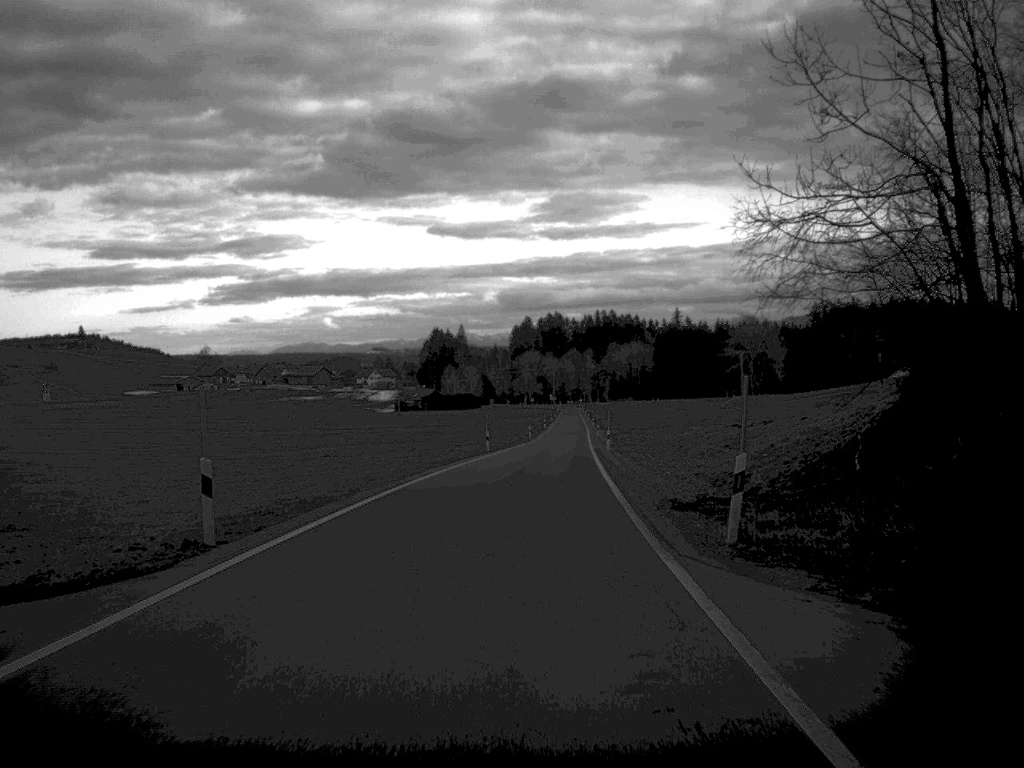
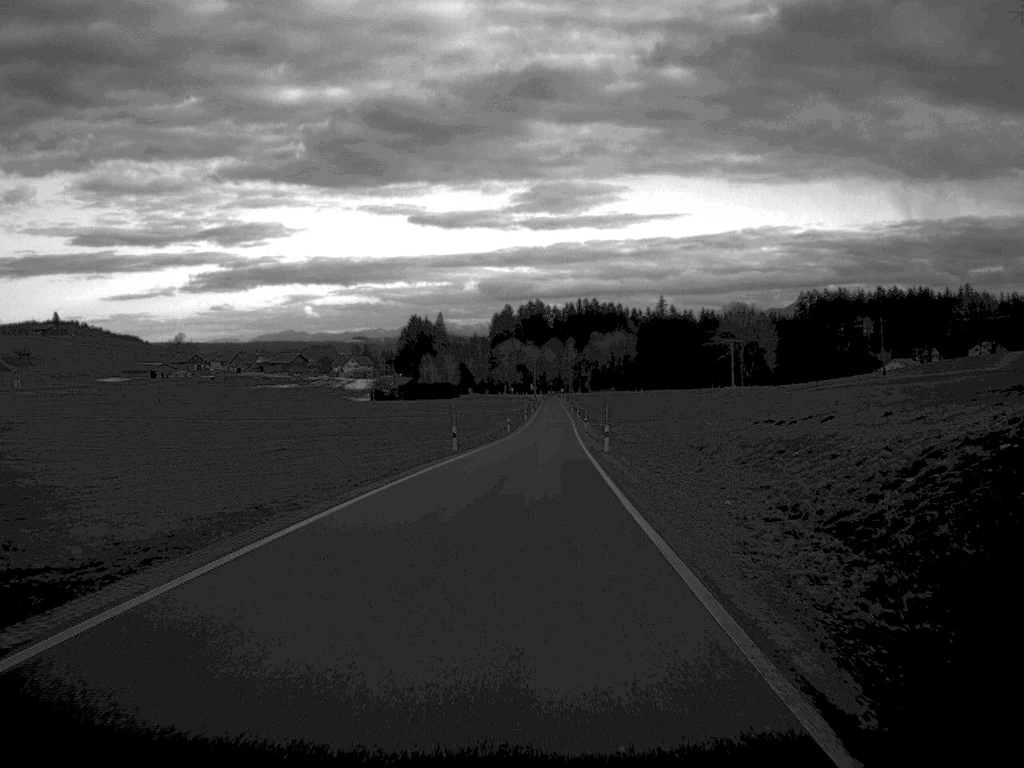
(+0.1, +13.5) m; +1°
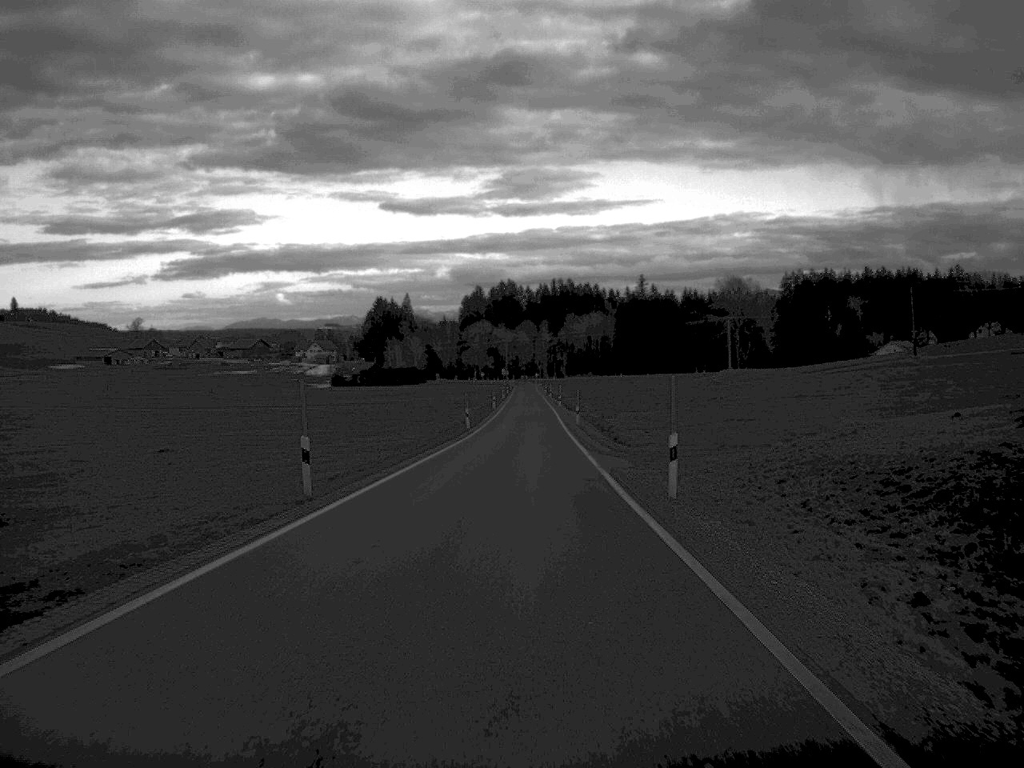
(+0.3, +30.3) m; +1°
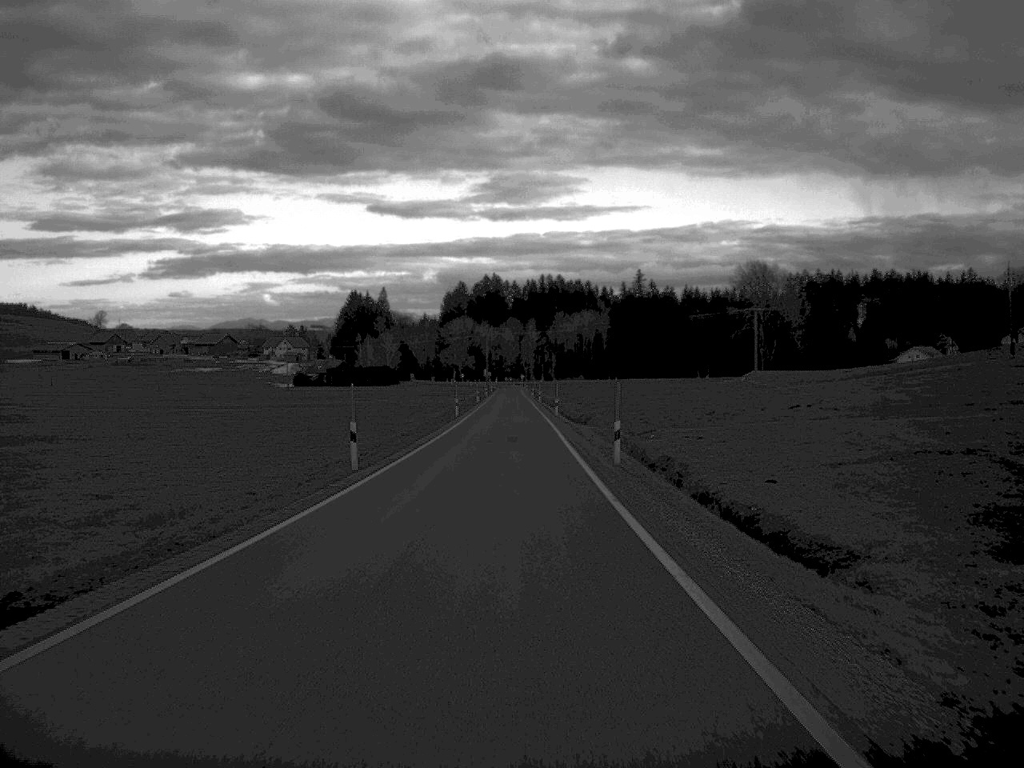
(+0.4, +41.4) m; +1°
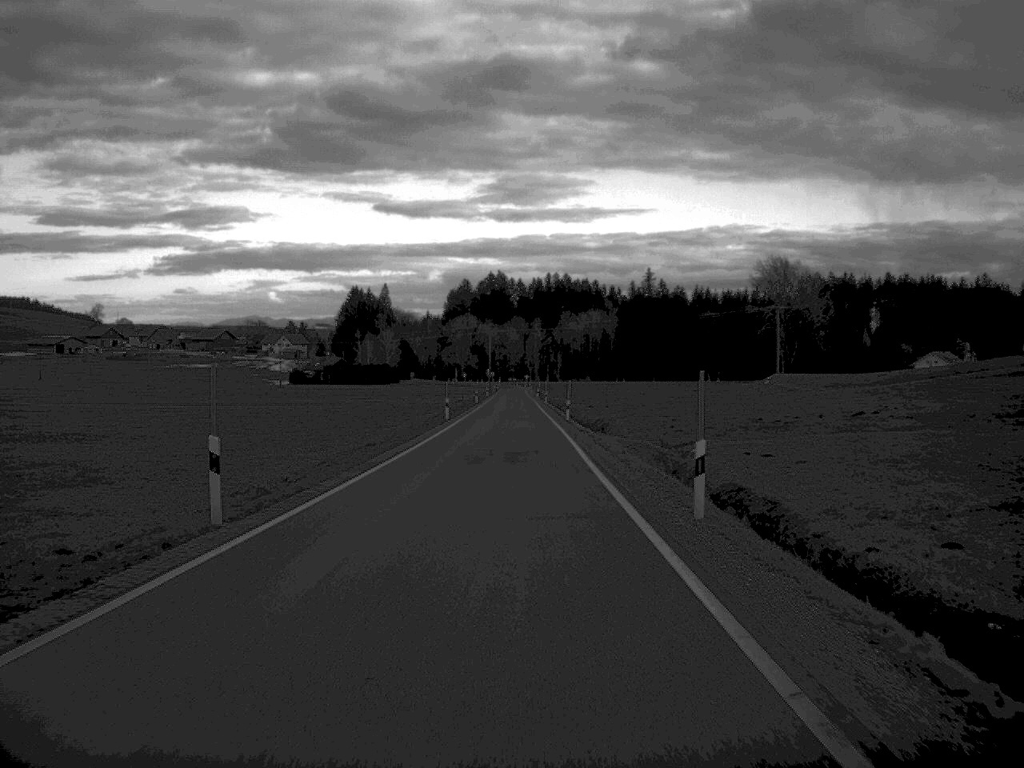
(0.0, +13.6) m; 0°
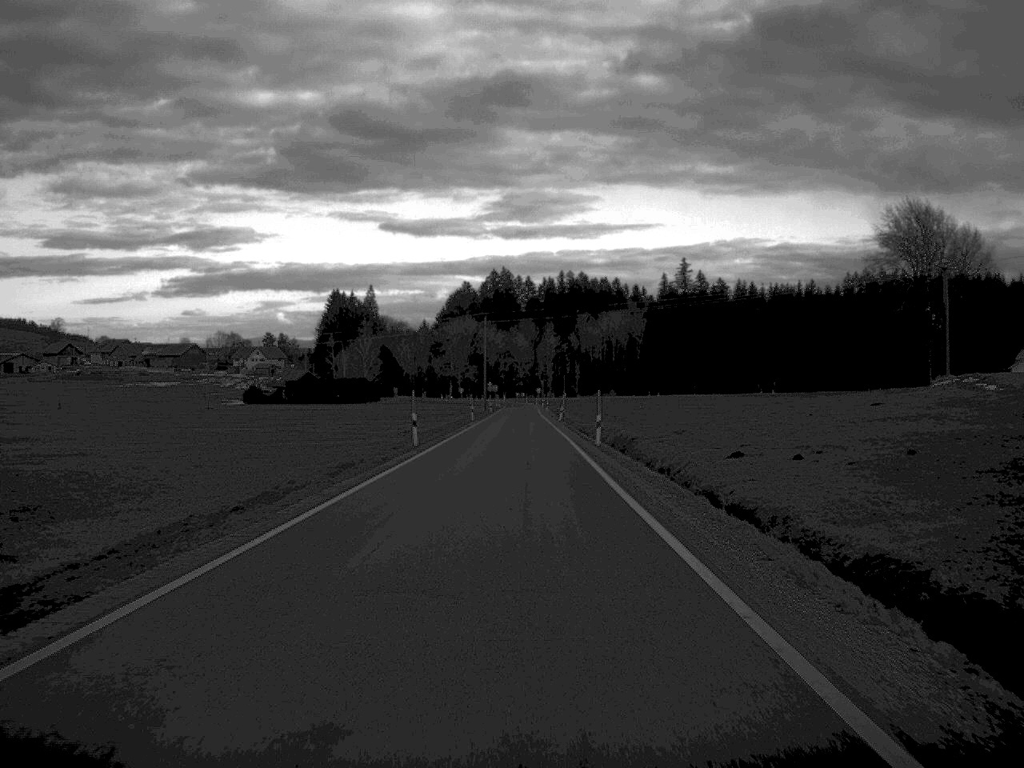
(-0.3, +71.7) m; -1°
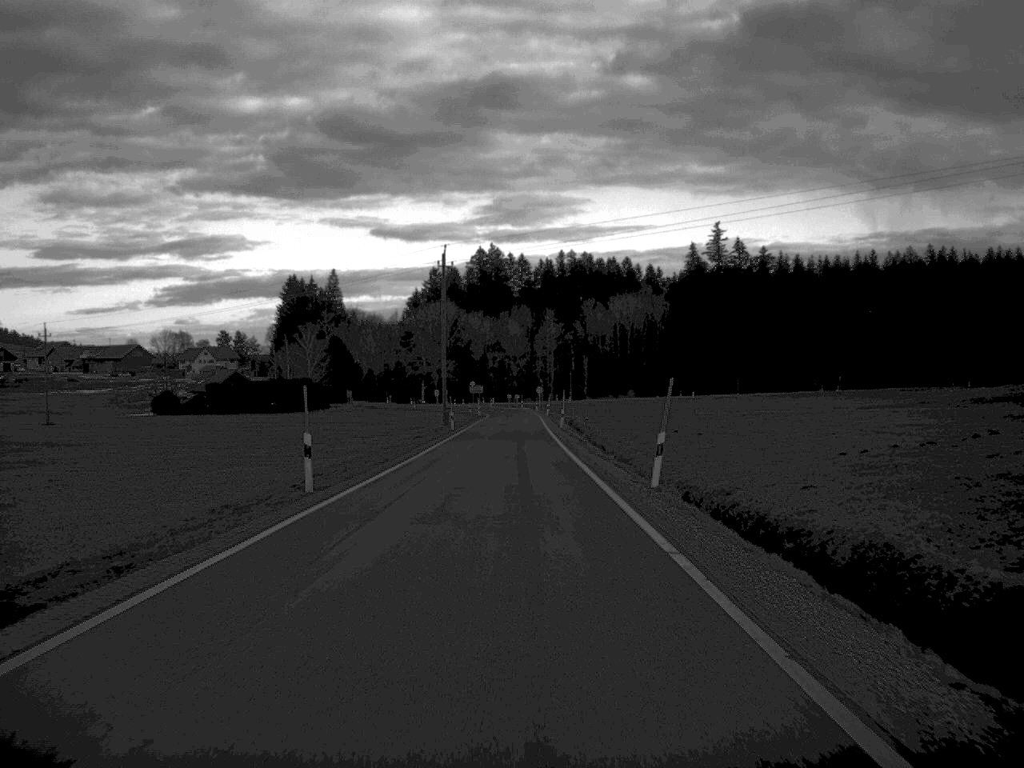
(0.0, +70.0) m; 0°
